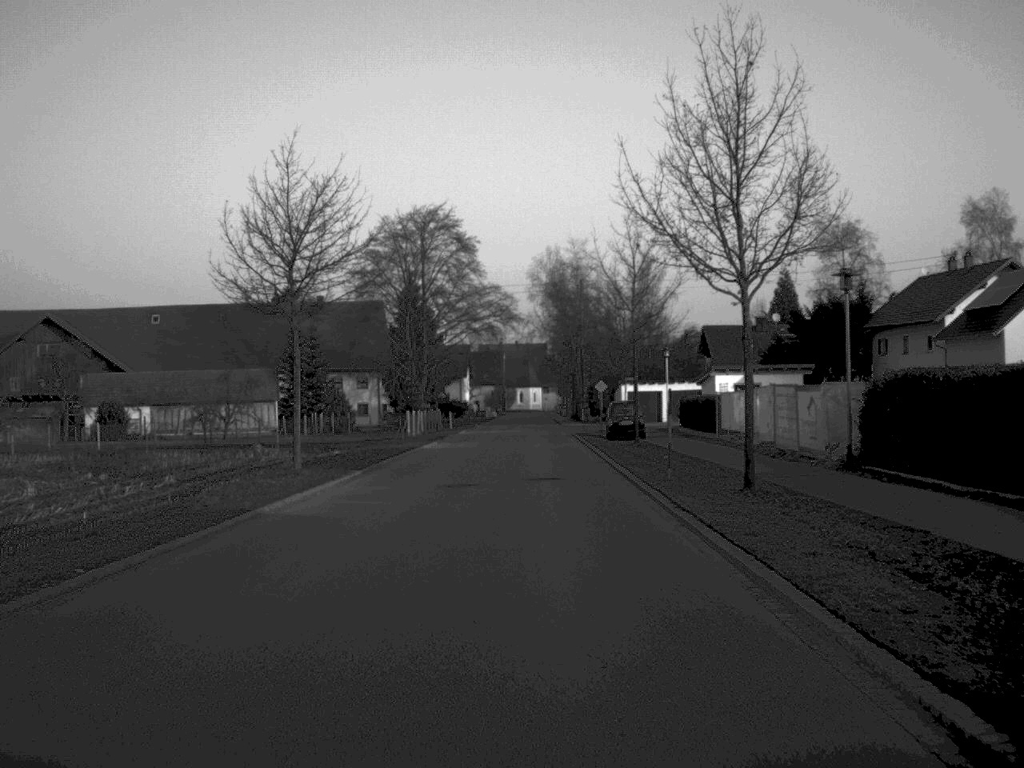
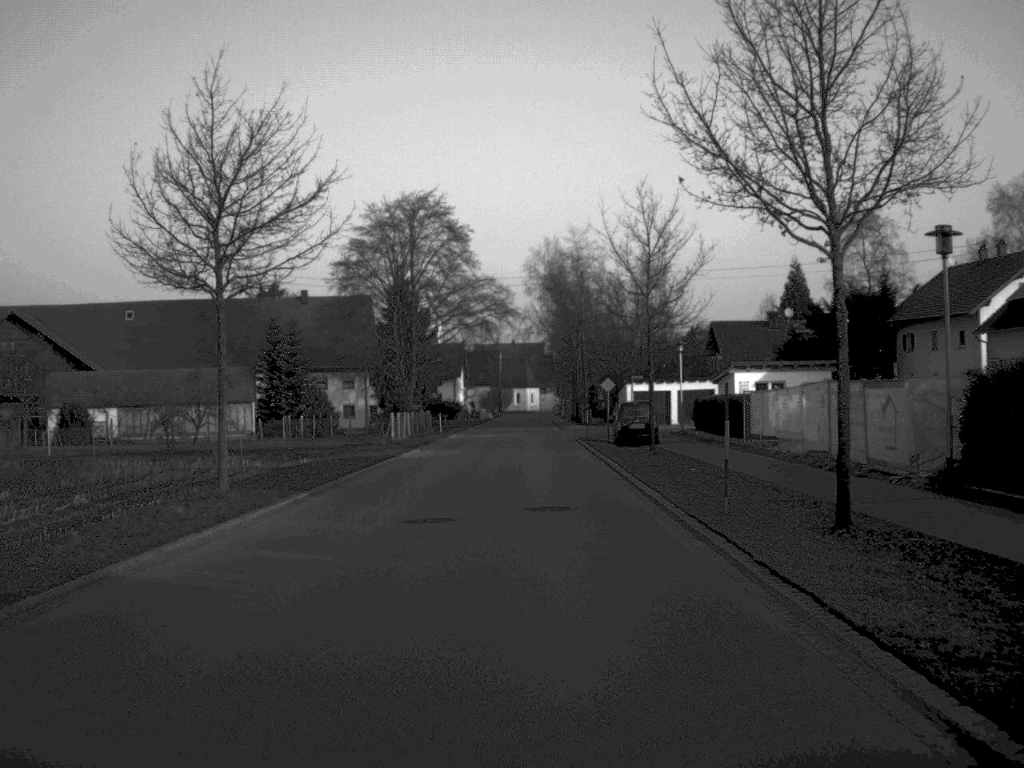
(0.0, +7.2) m; 0°
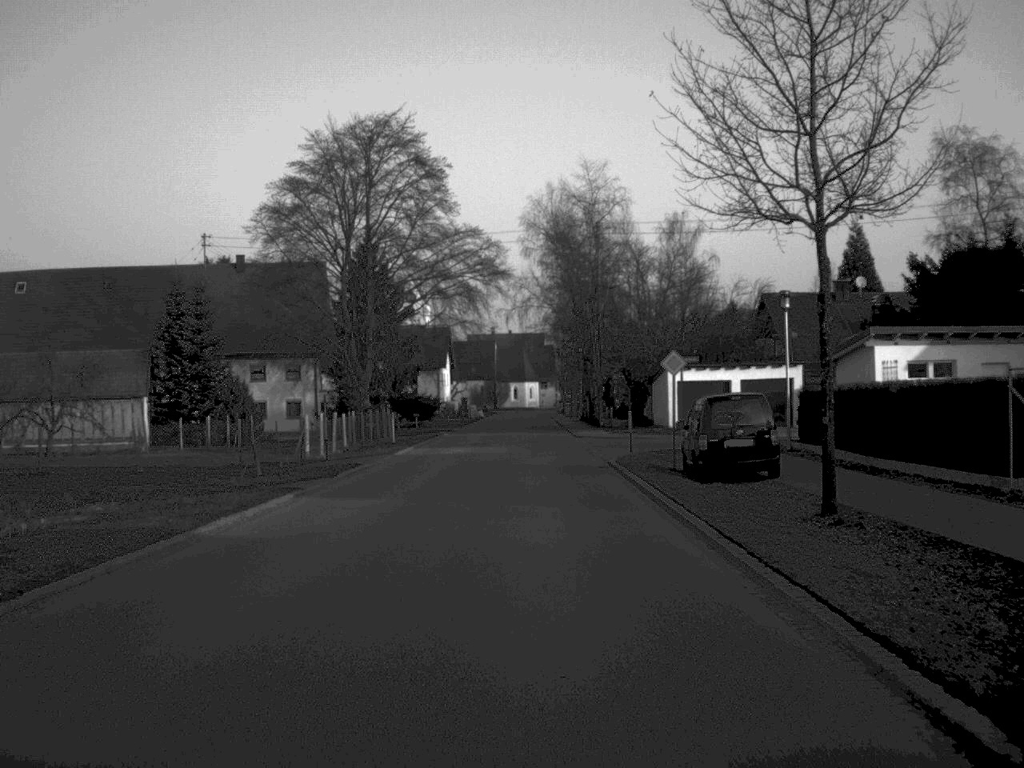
(+0.1, +25.1) m; 0°
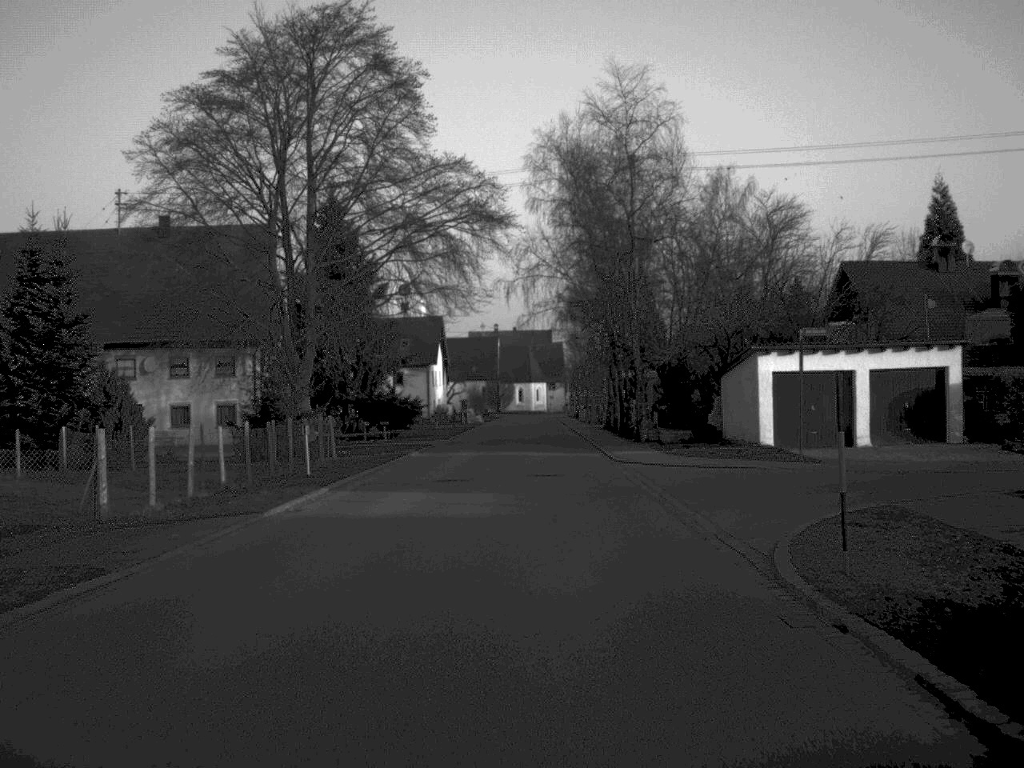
(-0.1, +20.8) m; 0°
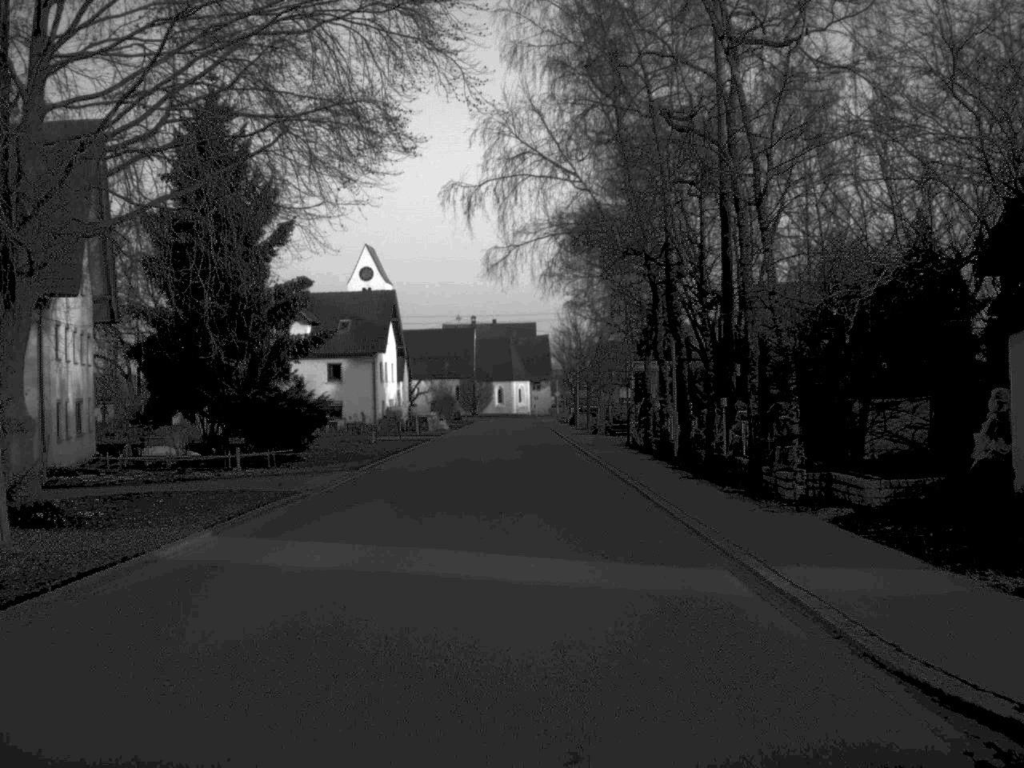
(+0.2, +27.1) m; +1°
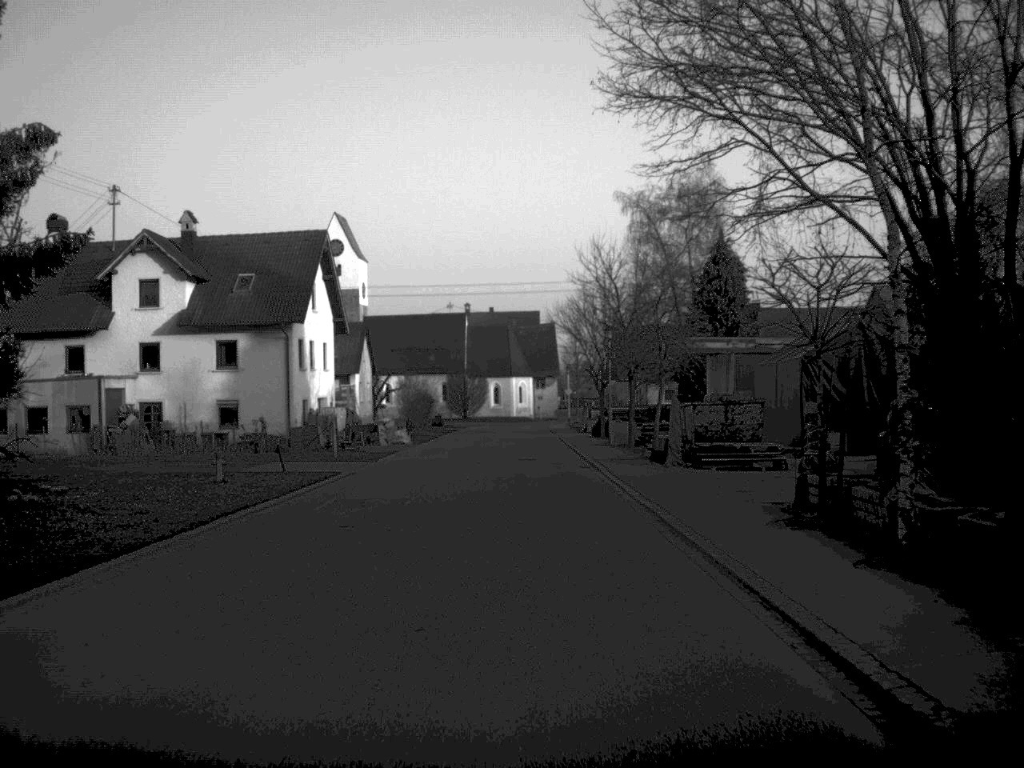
(+0.1, +29.7) m; 0°
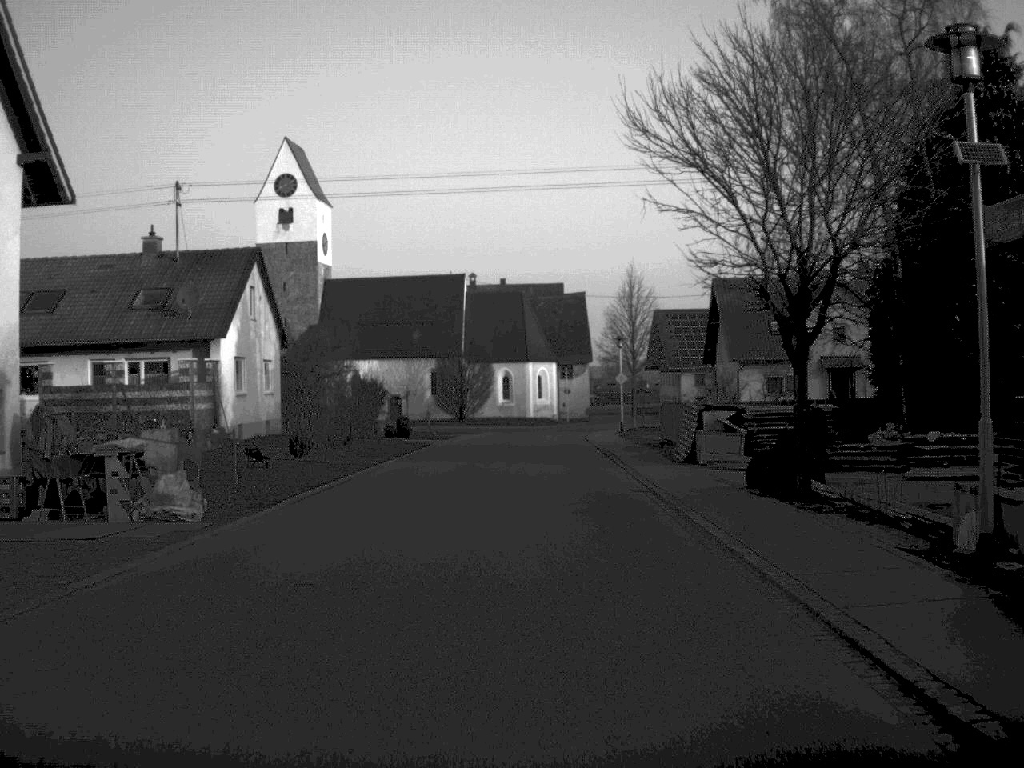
(-0.2, +39.4) m; -1°
